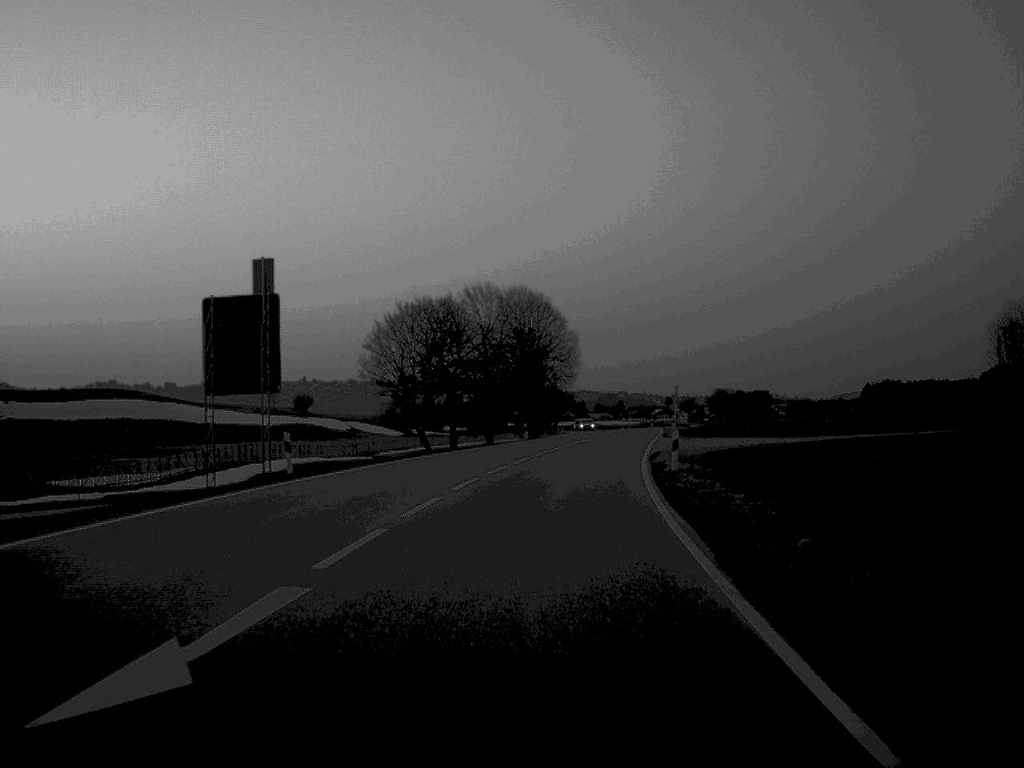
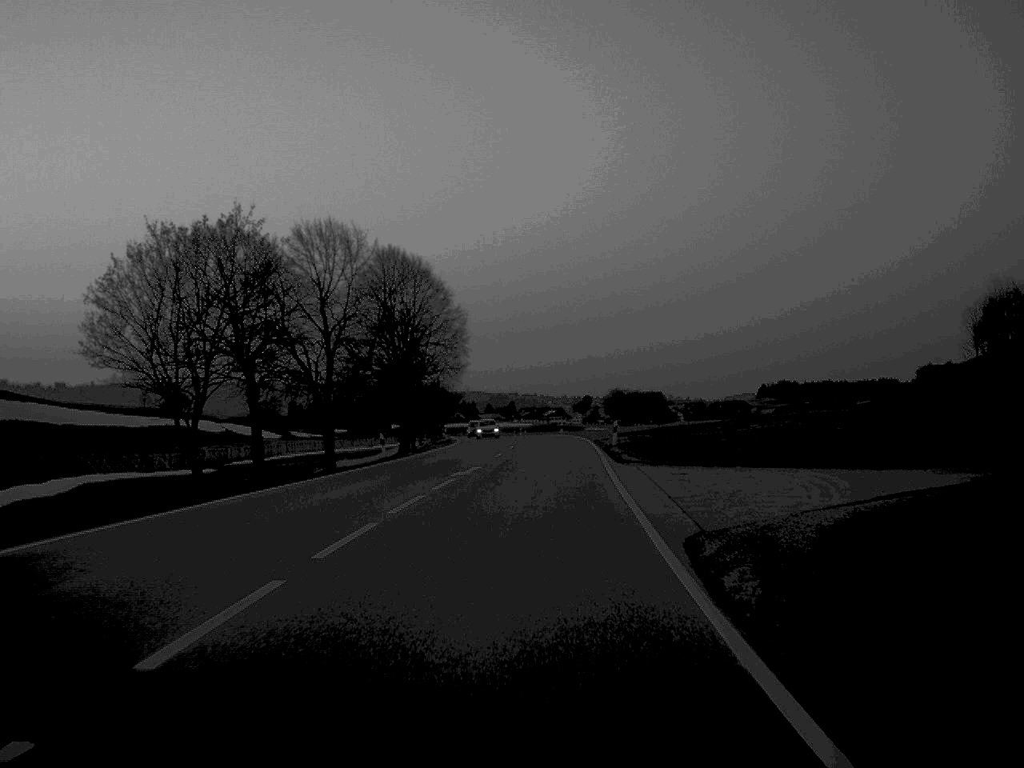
(+1.3, +28.4) m; +5°
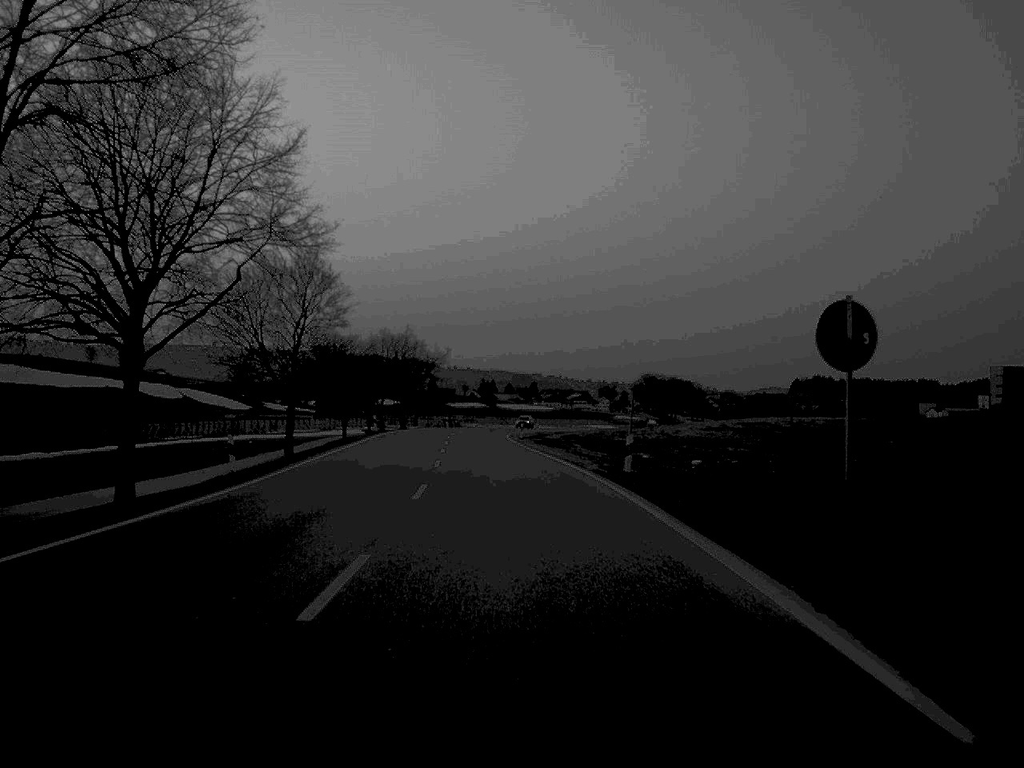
(+0.9, +71.0) m; -1°
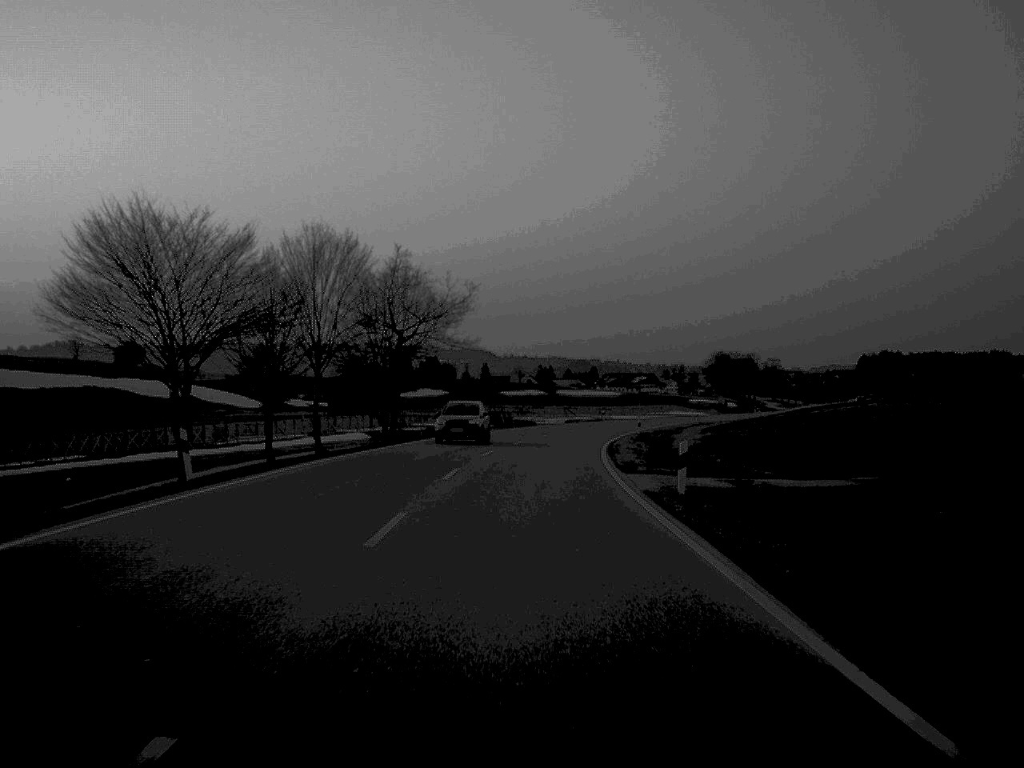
(-1.7, +55.4) m; -2°
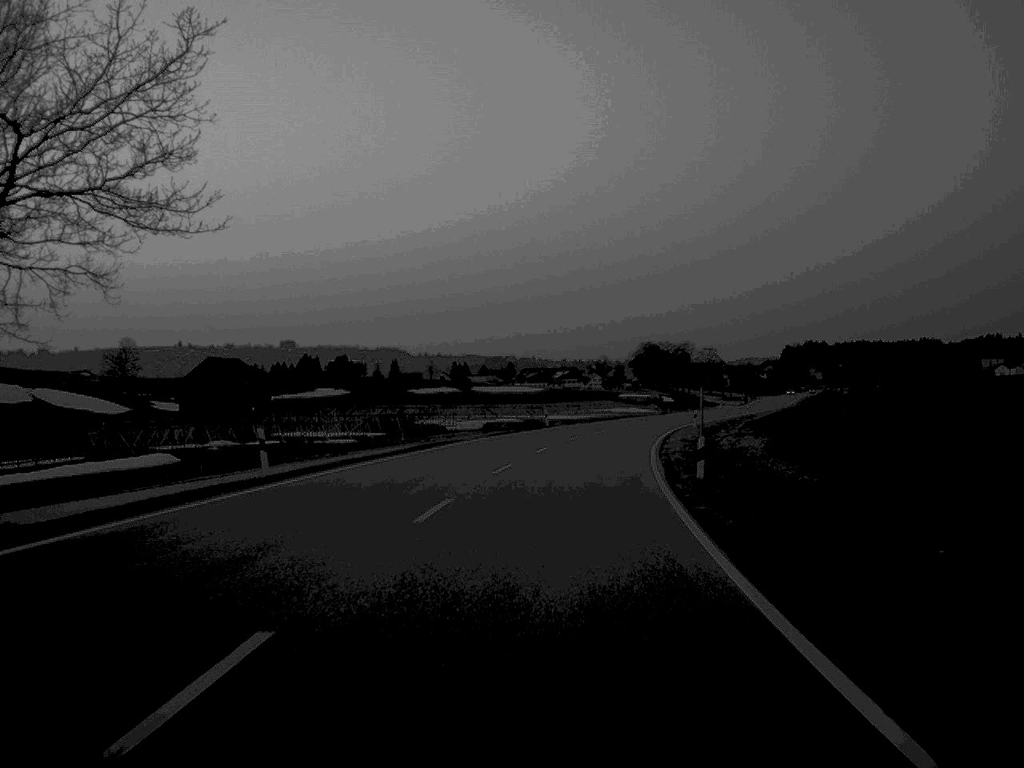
(+1.1, +44.9) m; +4°
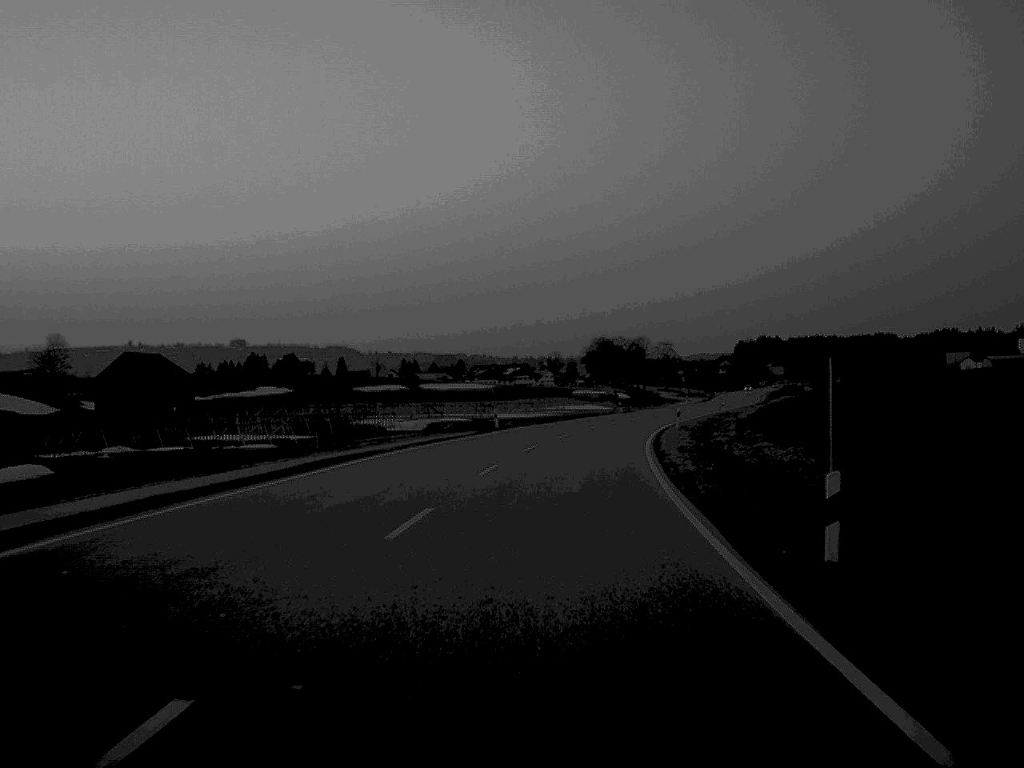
(+0.3, +14.0) m; +2°
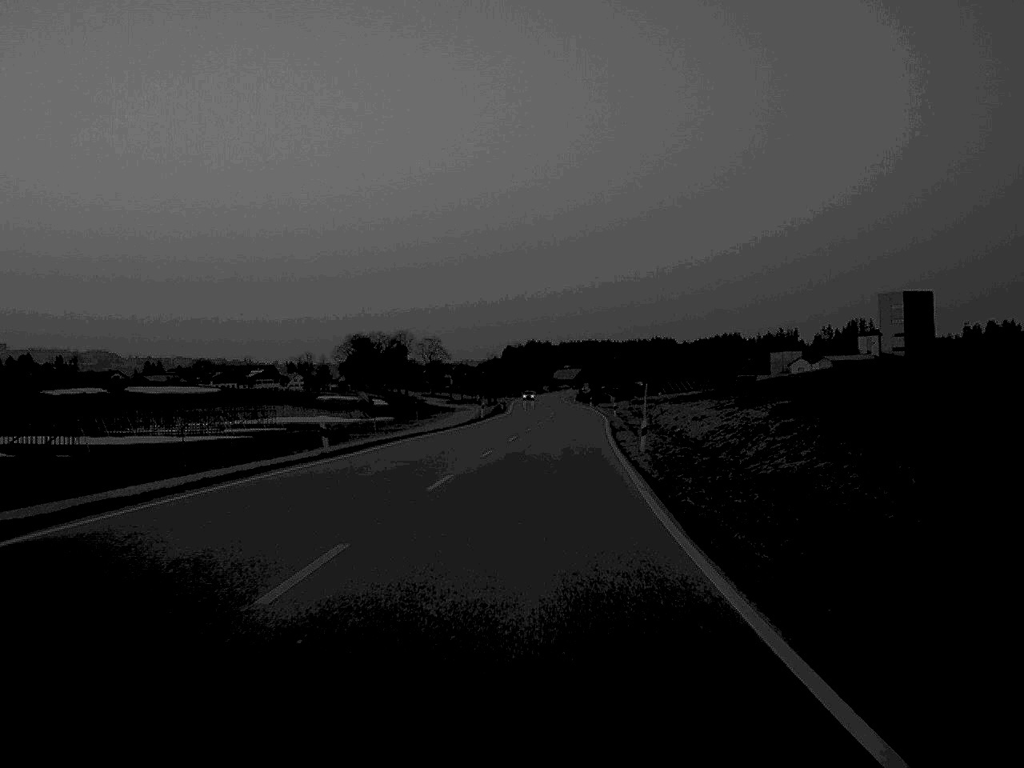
(+7.2, +75.6) m; +11°
